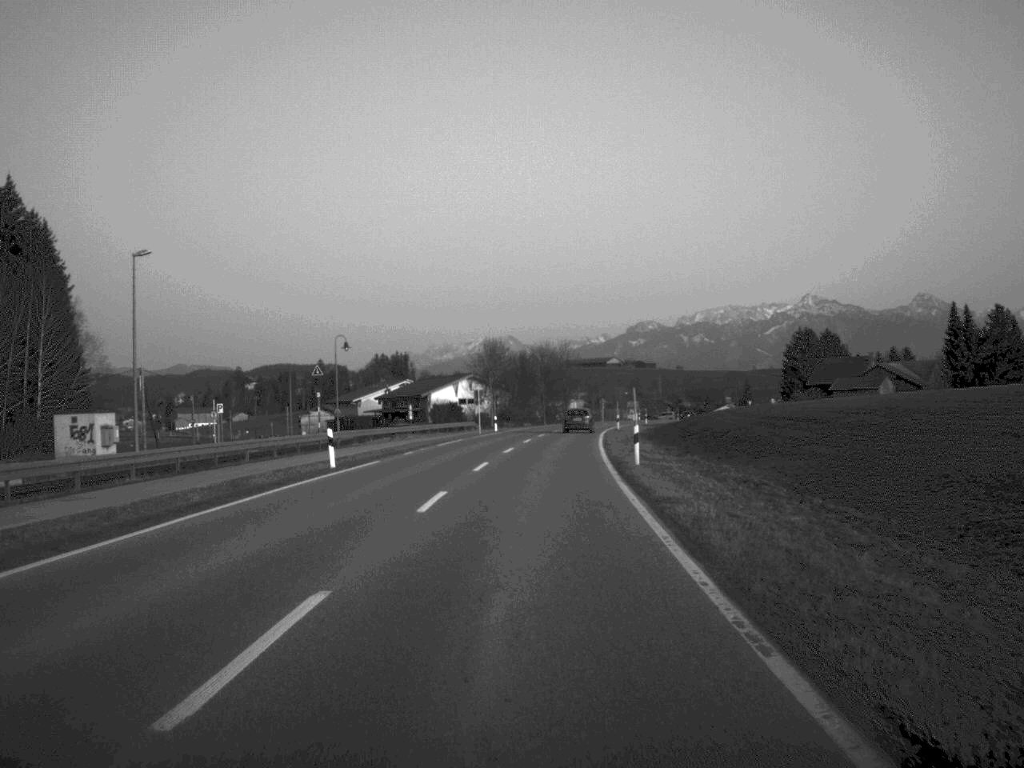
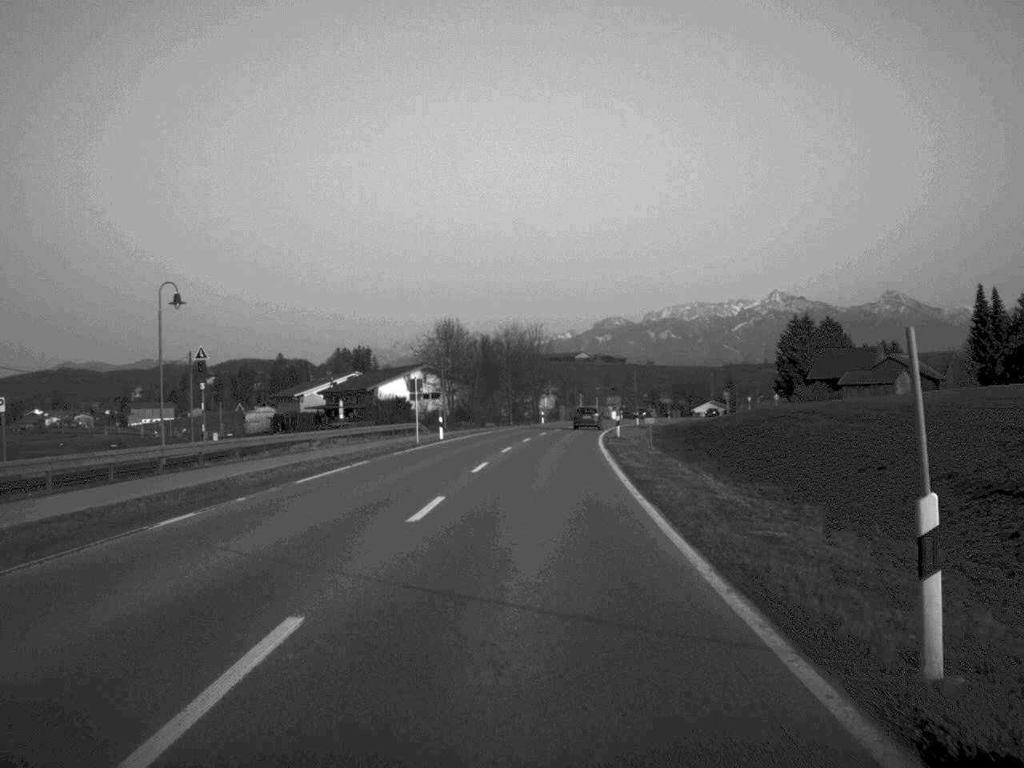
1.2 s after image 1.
(+0.3, +25.5) m; +2°
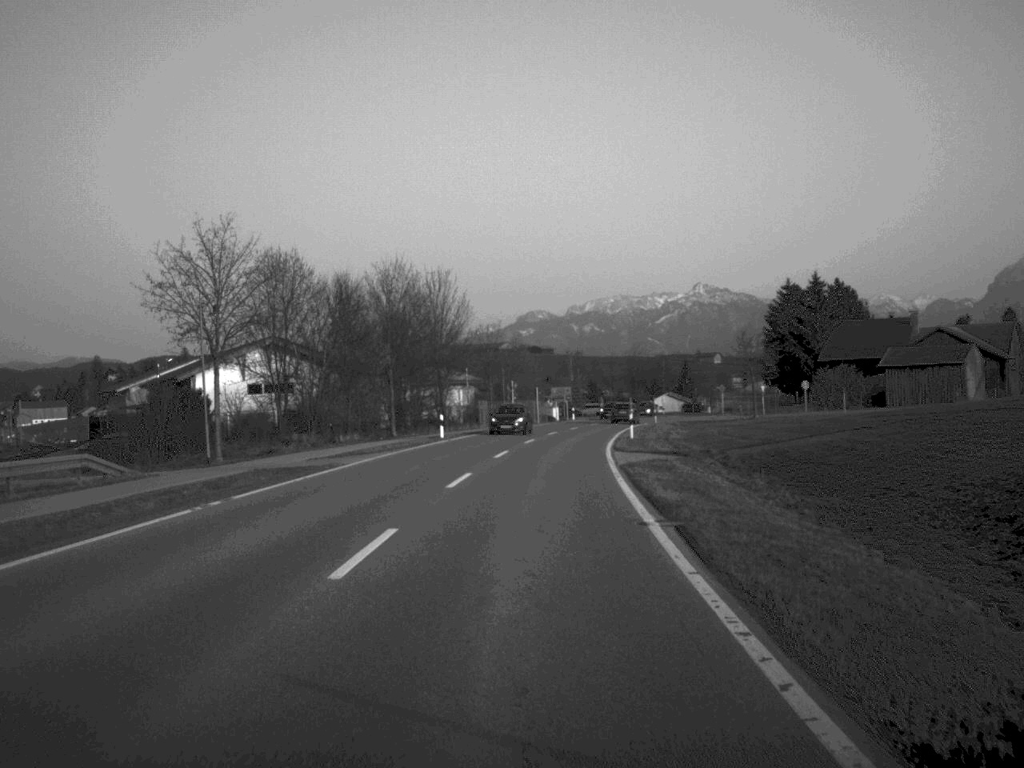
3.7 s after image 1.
(+1.7, +53.1) m; +3°
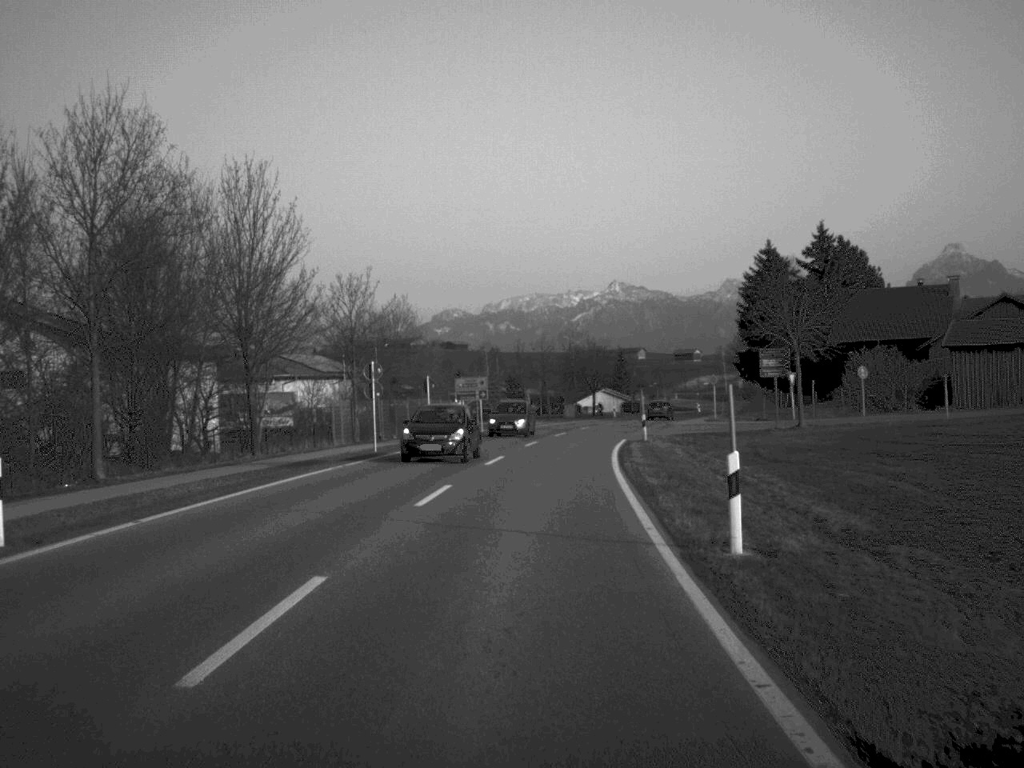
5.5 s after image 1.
(+1.3, +39.9) m; +4°
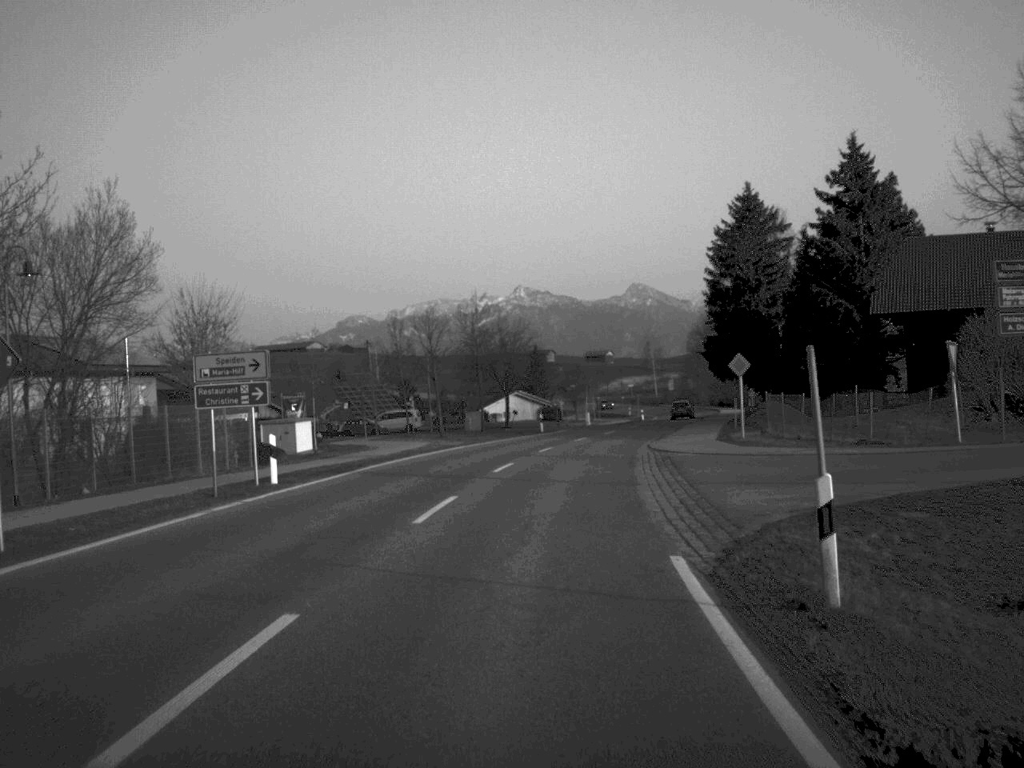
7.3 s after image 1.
(+1.3, +37.4) m; +4°
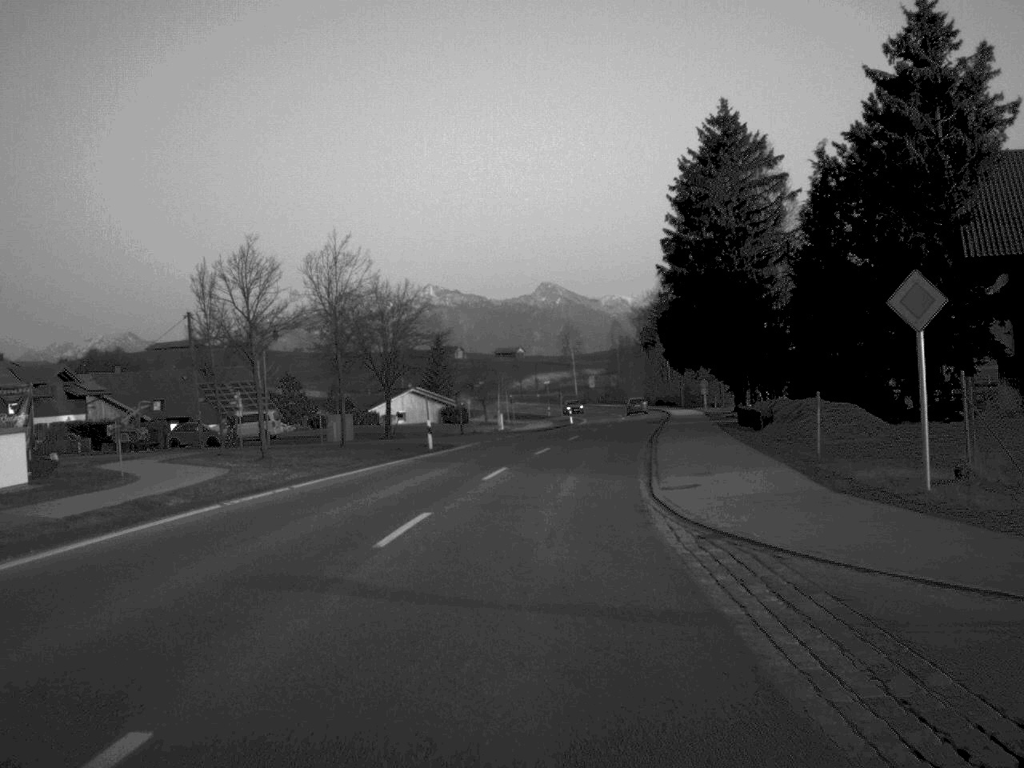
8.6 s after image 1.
(+0.9, +27.0) m; +4°
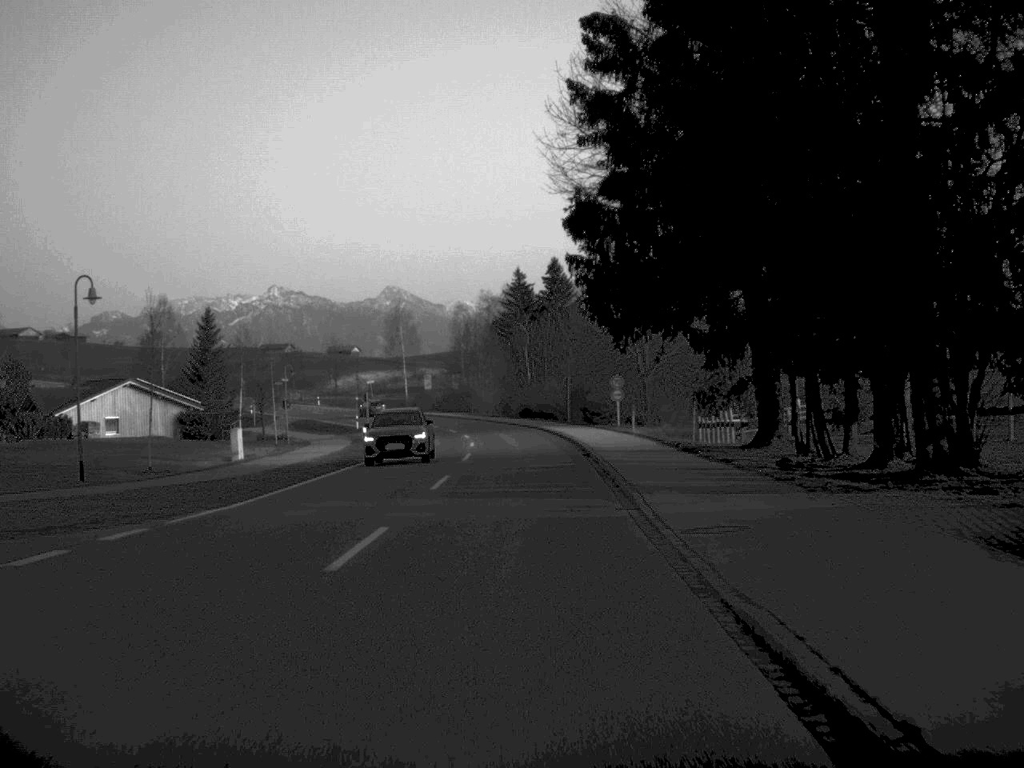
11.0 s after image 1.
(+3.3, +49.0) m; +7°
